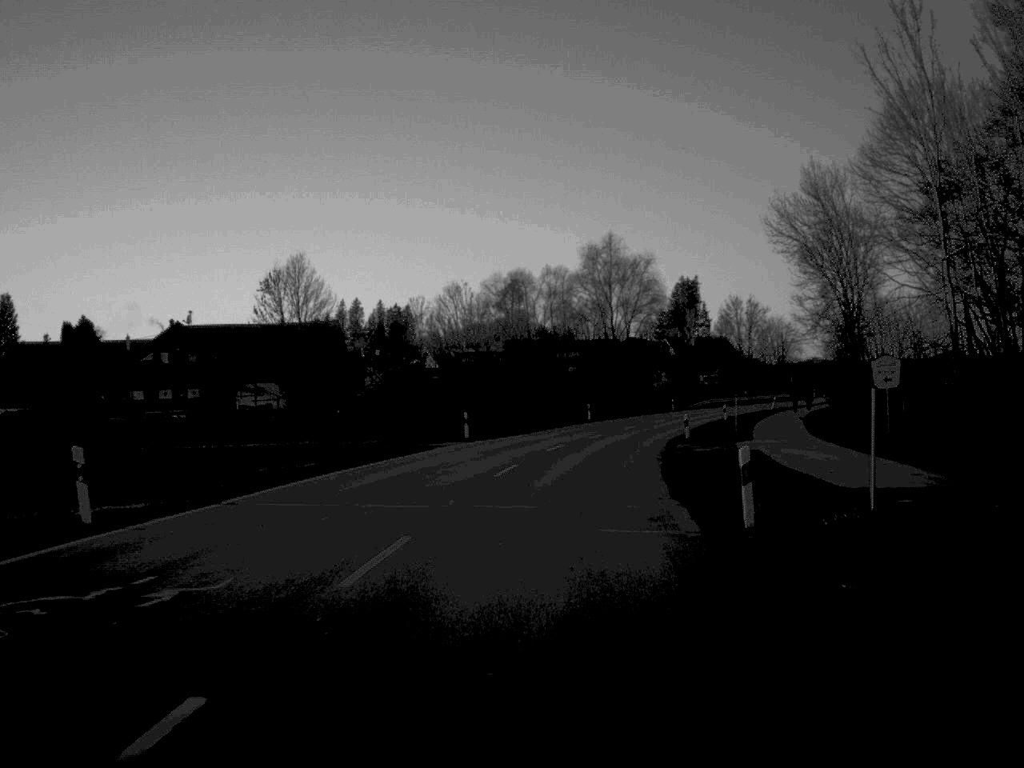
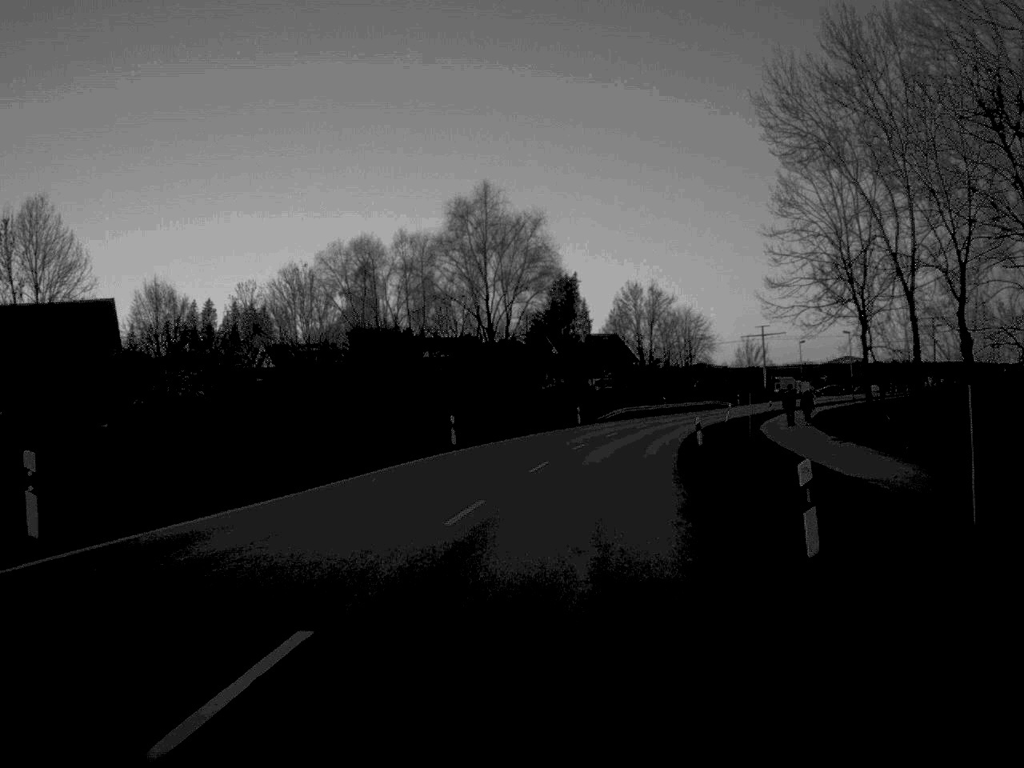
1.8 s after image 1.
(+1.7, +33.7) m; +6°
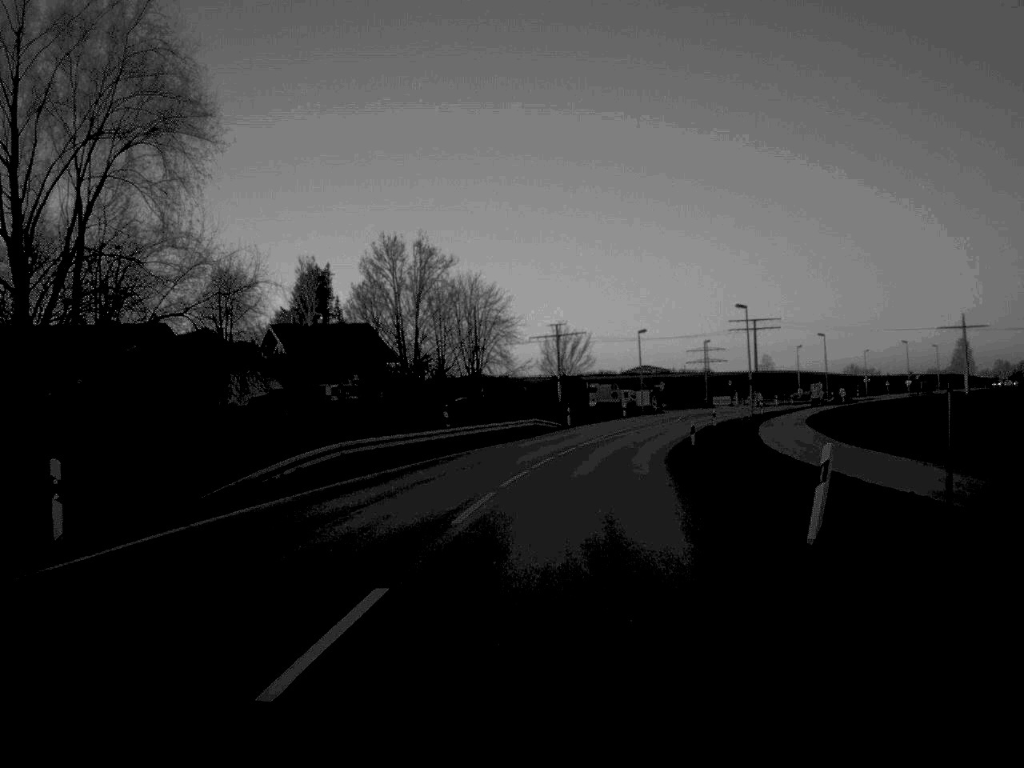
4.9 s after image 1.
(+5.4, +57.0) m; +10°
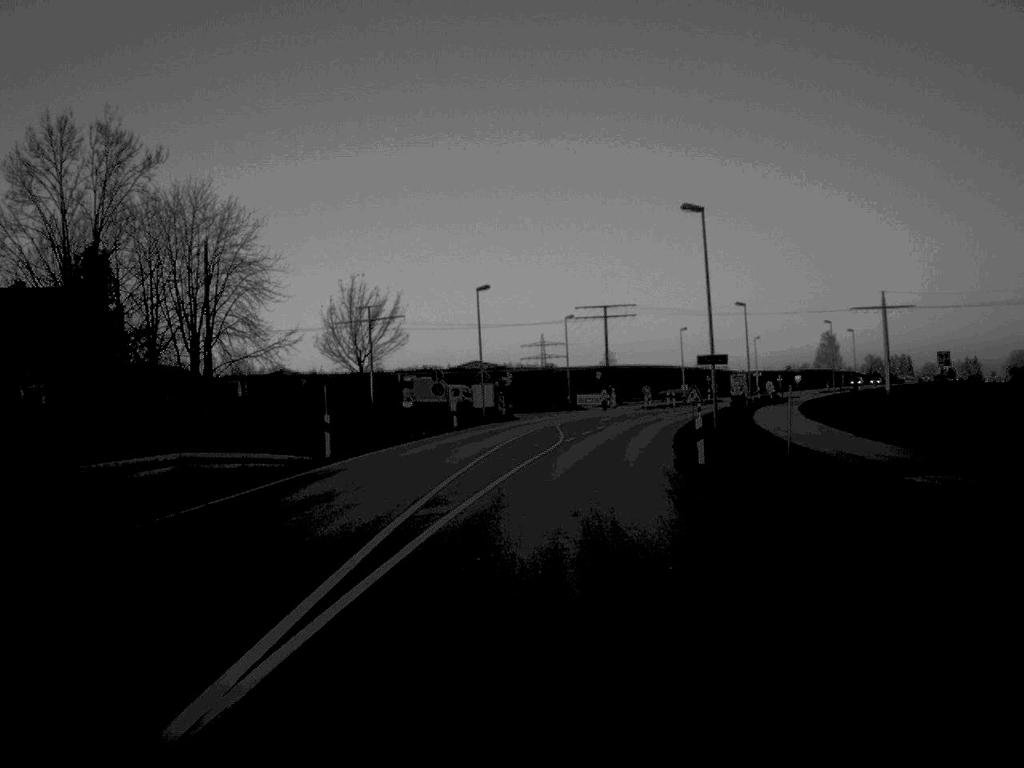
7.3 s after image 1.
(+3.0, +44.2) m; +8°
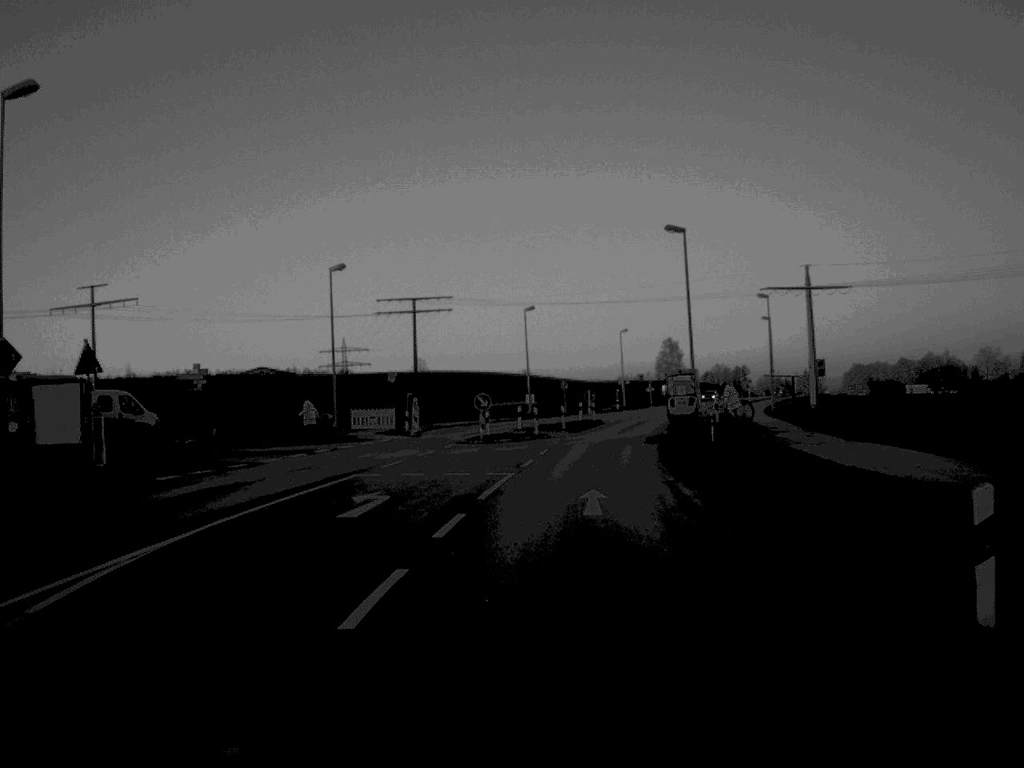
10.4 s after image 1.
(+3.6, +49.6) m; +8°
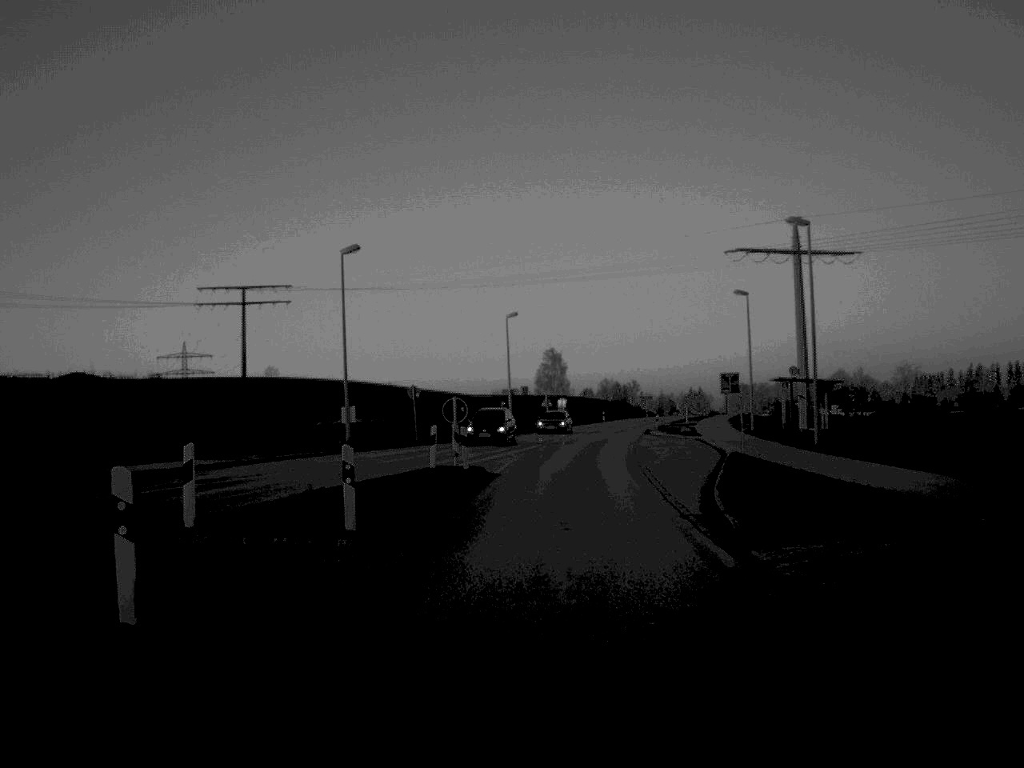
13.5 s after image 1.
(+2.0, +41.1) m; +6°
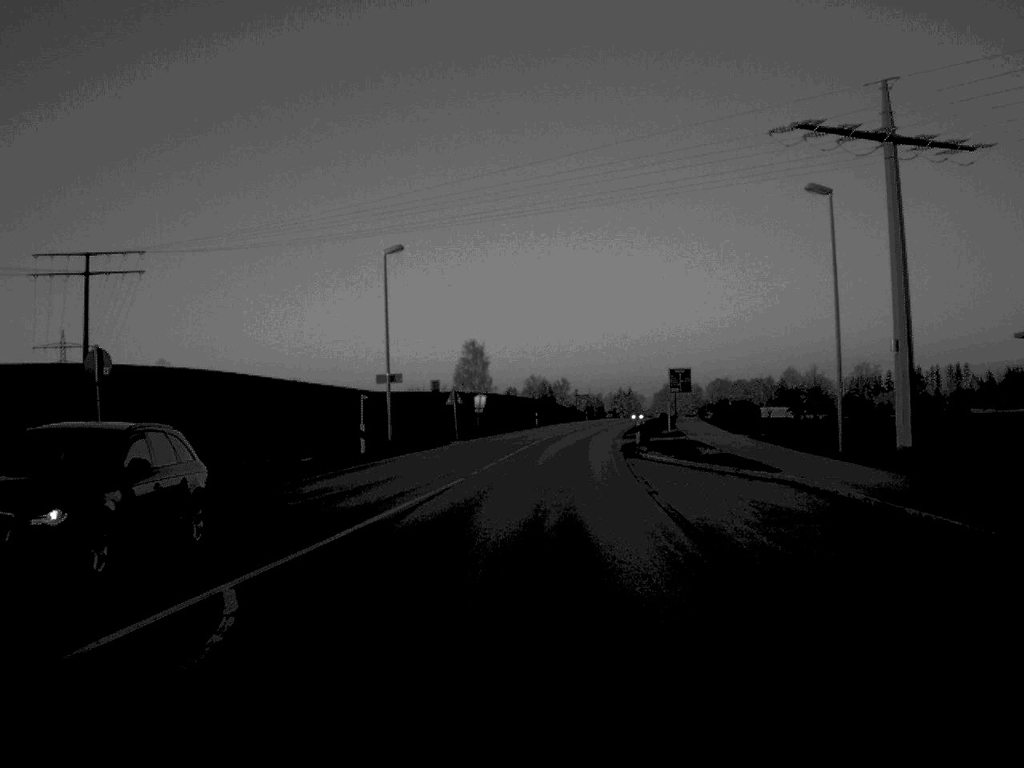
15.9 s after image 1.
(+1.1, +34.0) m; +3°
